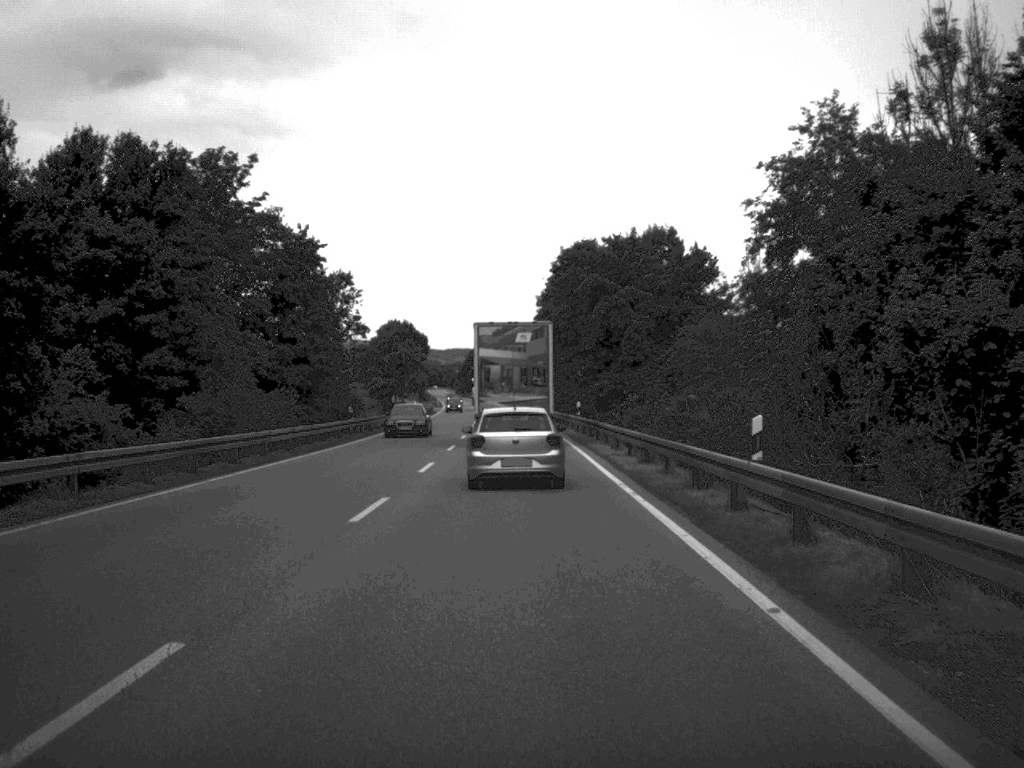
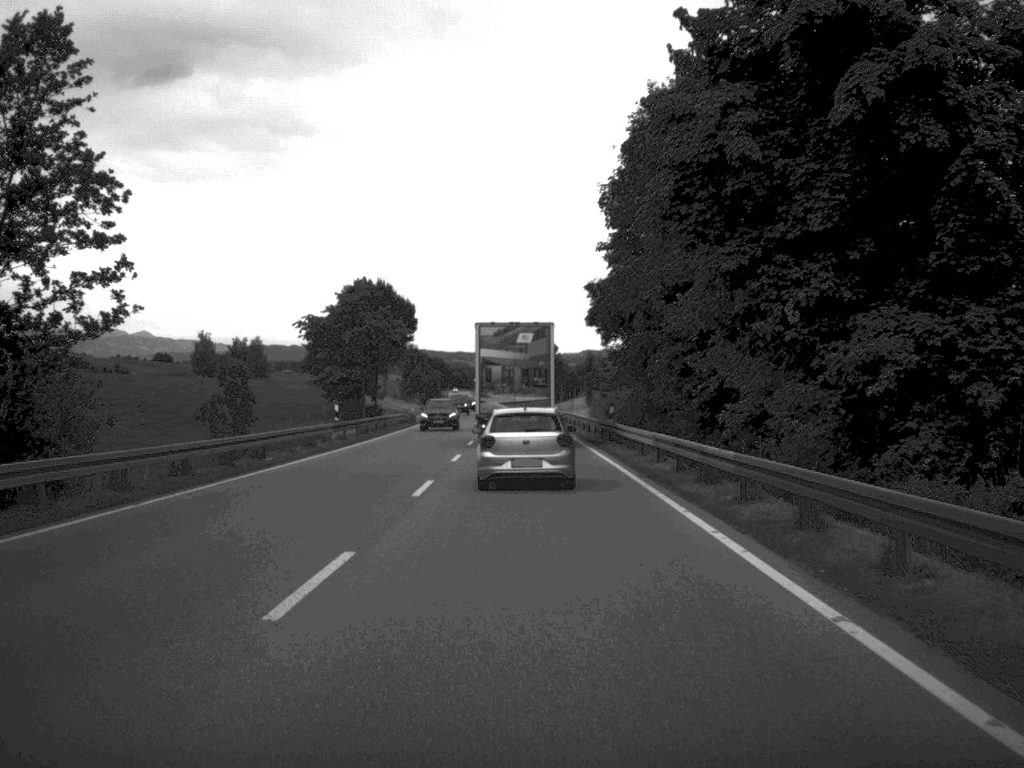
(-0.8, +53.9) m; -1°
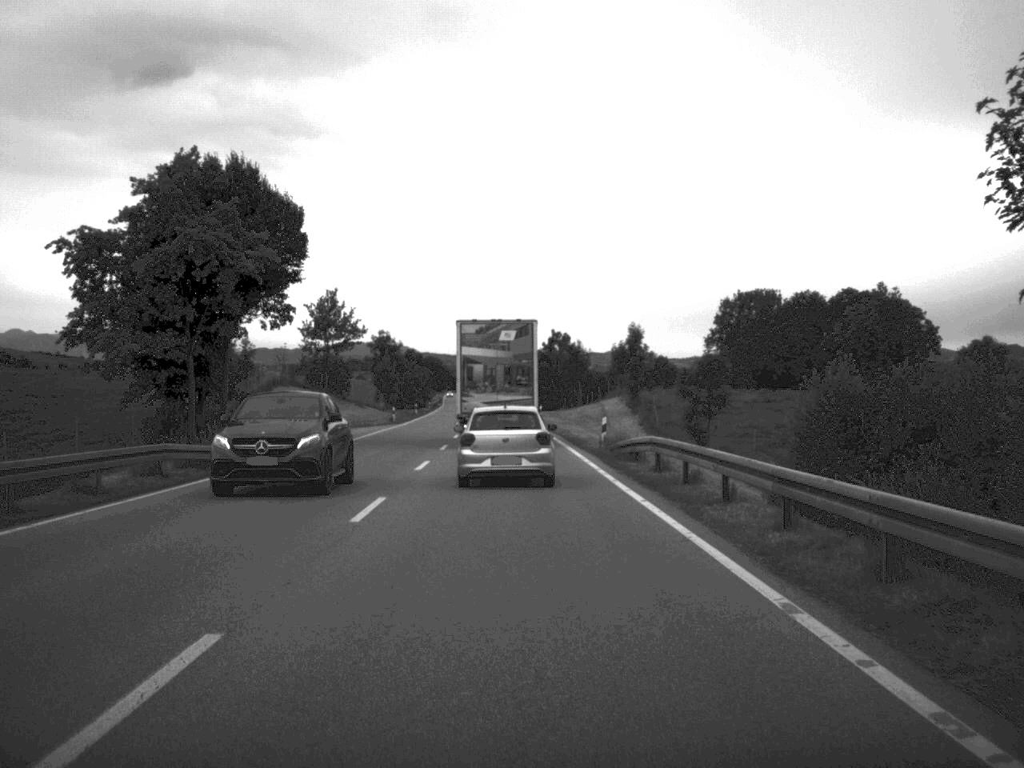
(-0.1, +51.7) m; 0°
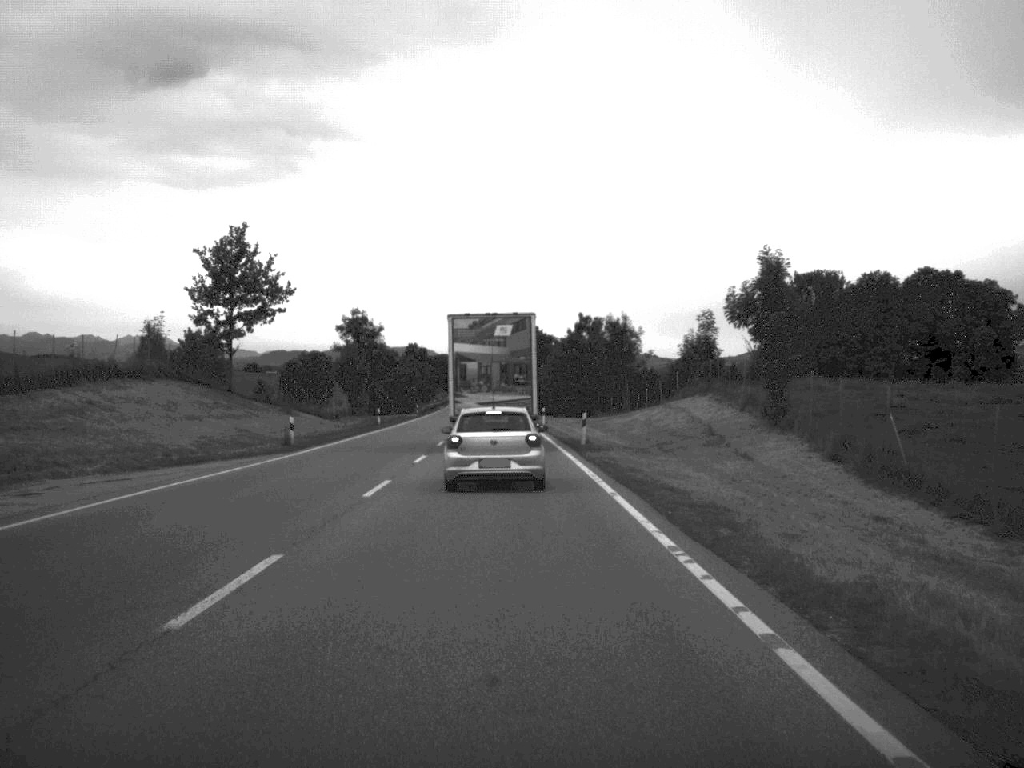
(-0.3, +43.1) m; -1°
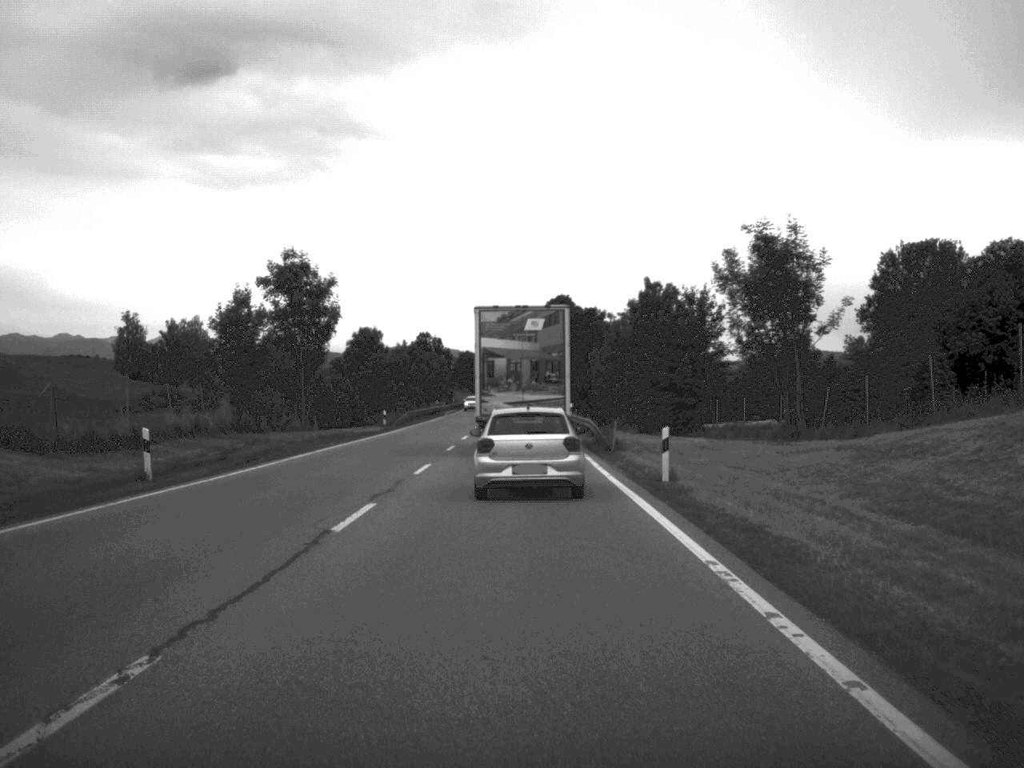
(-1.0, +52.2) m; -2°
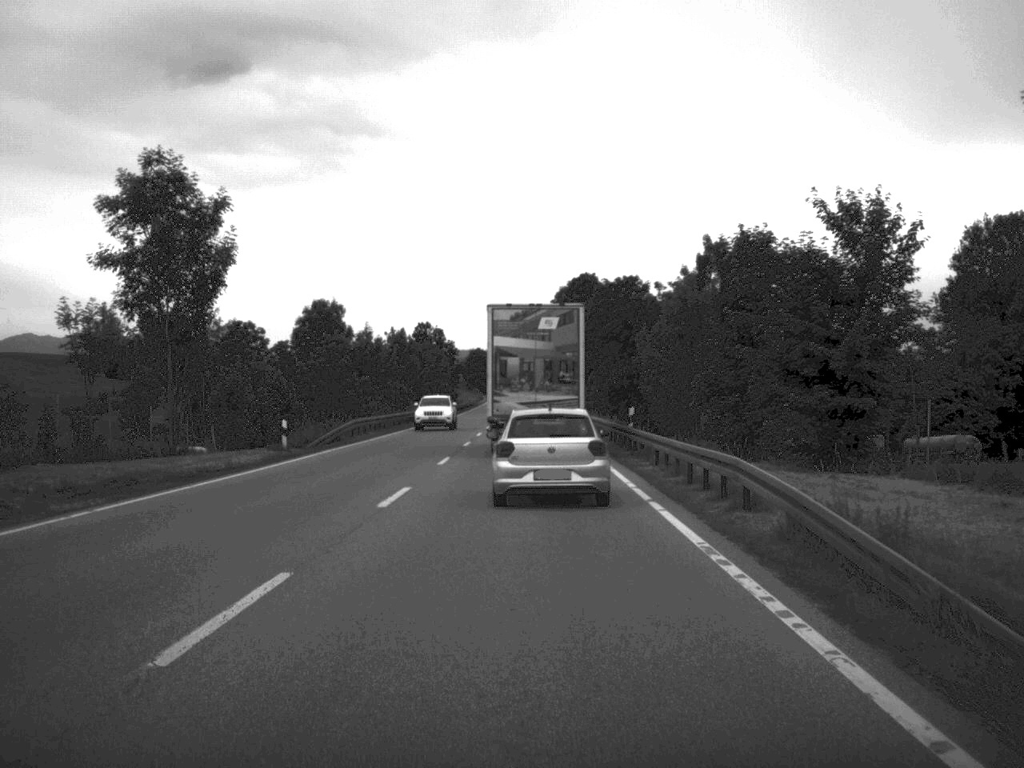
(-0.2, +31.6) m; -1°
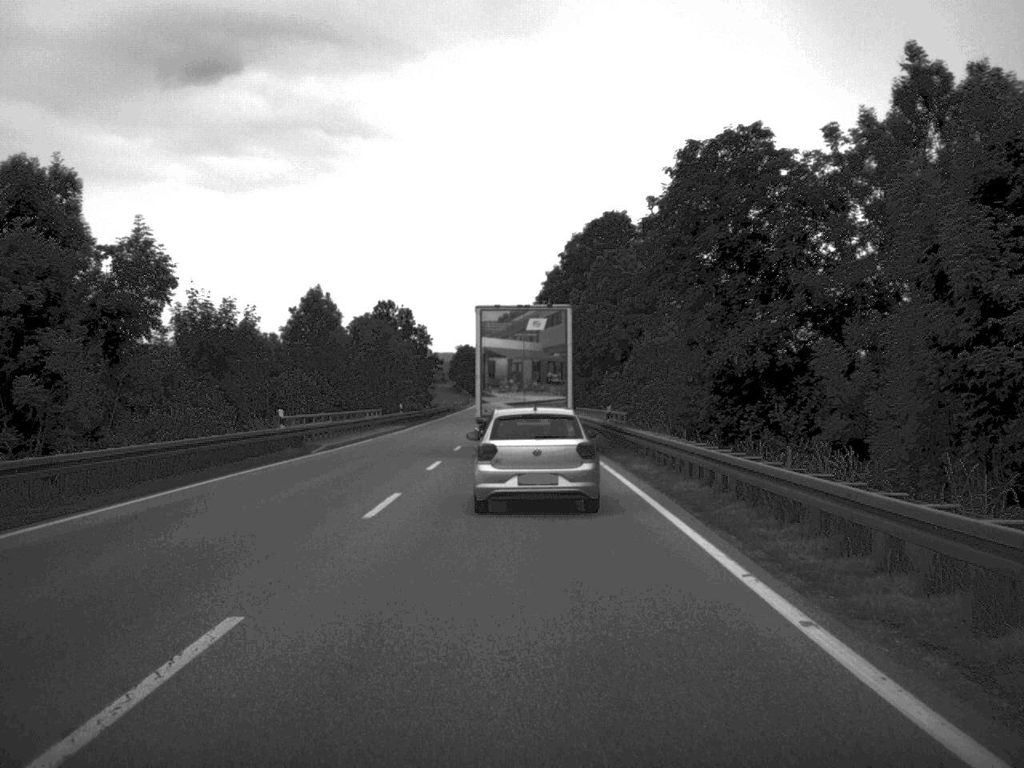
(-0.1, +49.3) m; 0°
